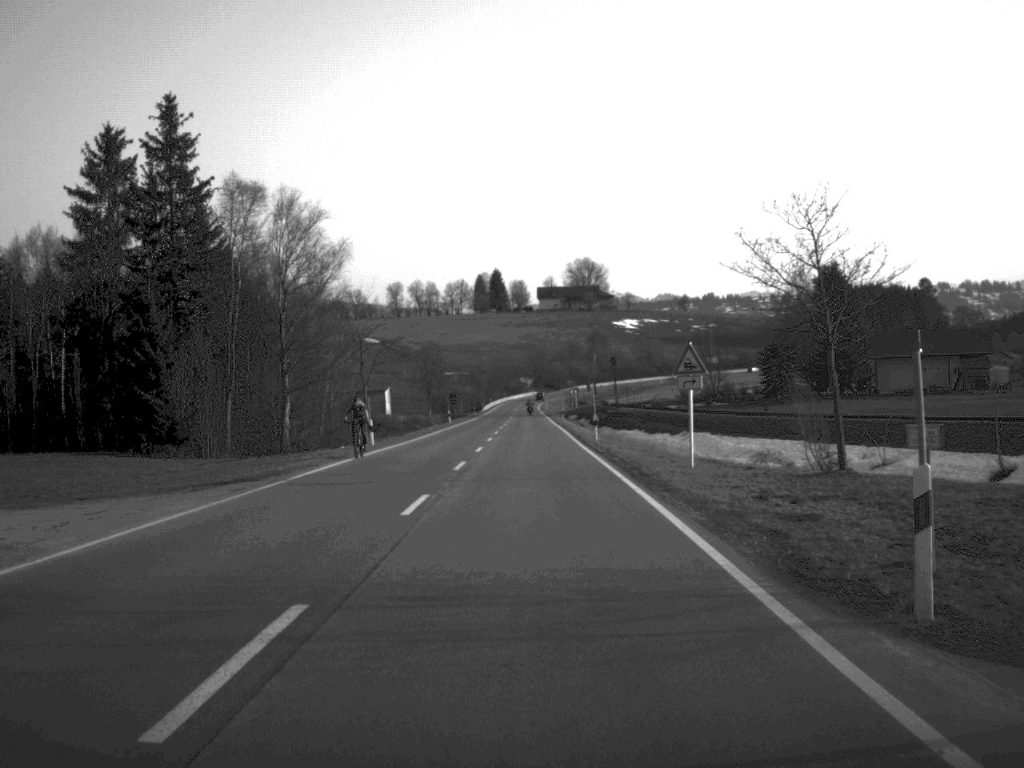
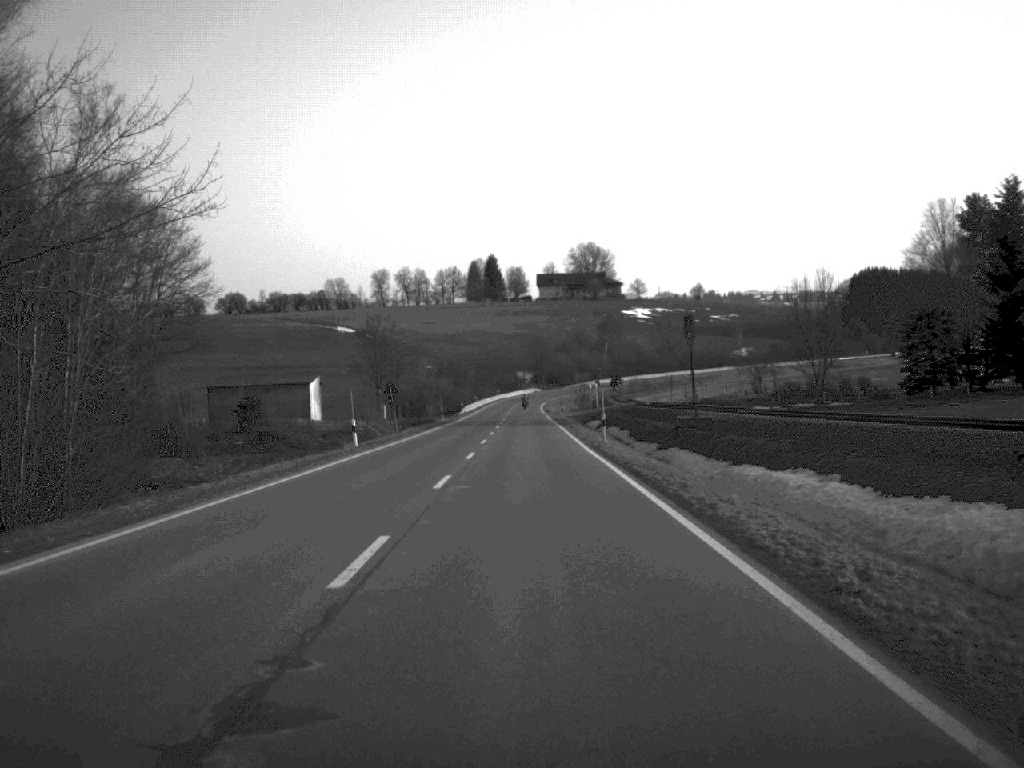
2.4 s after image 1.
(0.0, +54.2) m; 0°
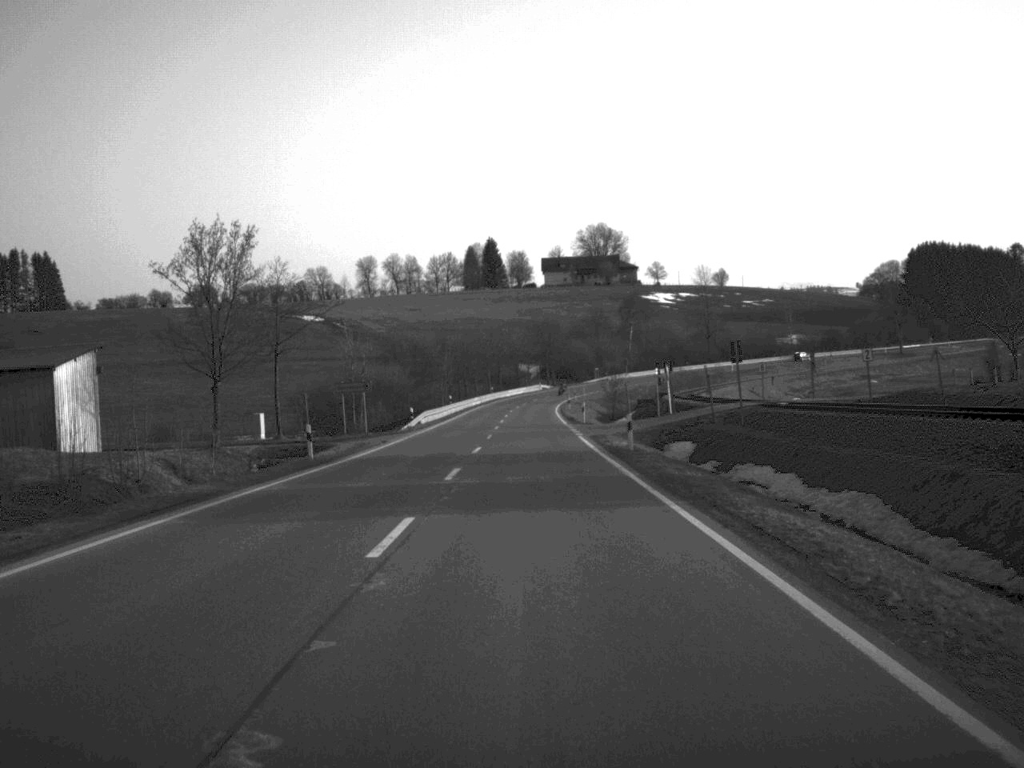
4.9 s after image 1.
(-0.1, +57.8) m; 0°
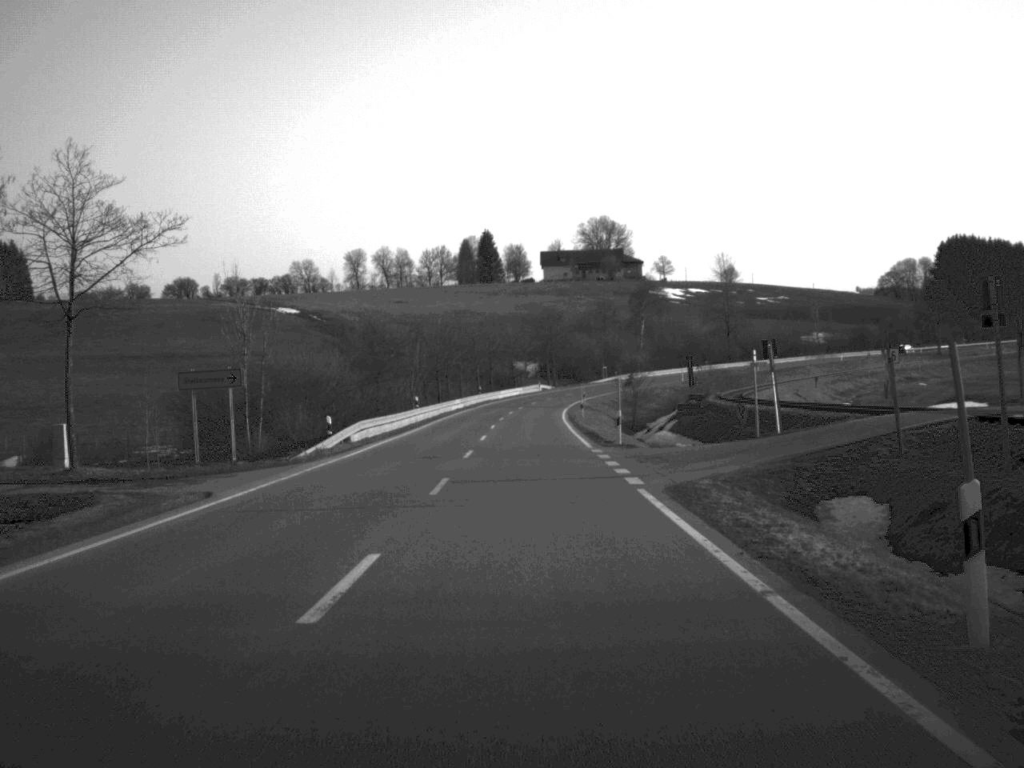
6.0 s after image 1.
(0.0, +27.0) m; 0°
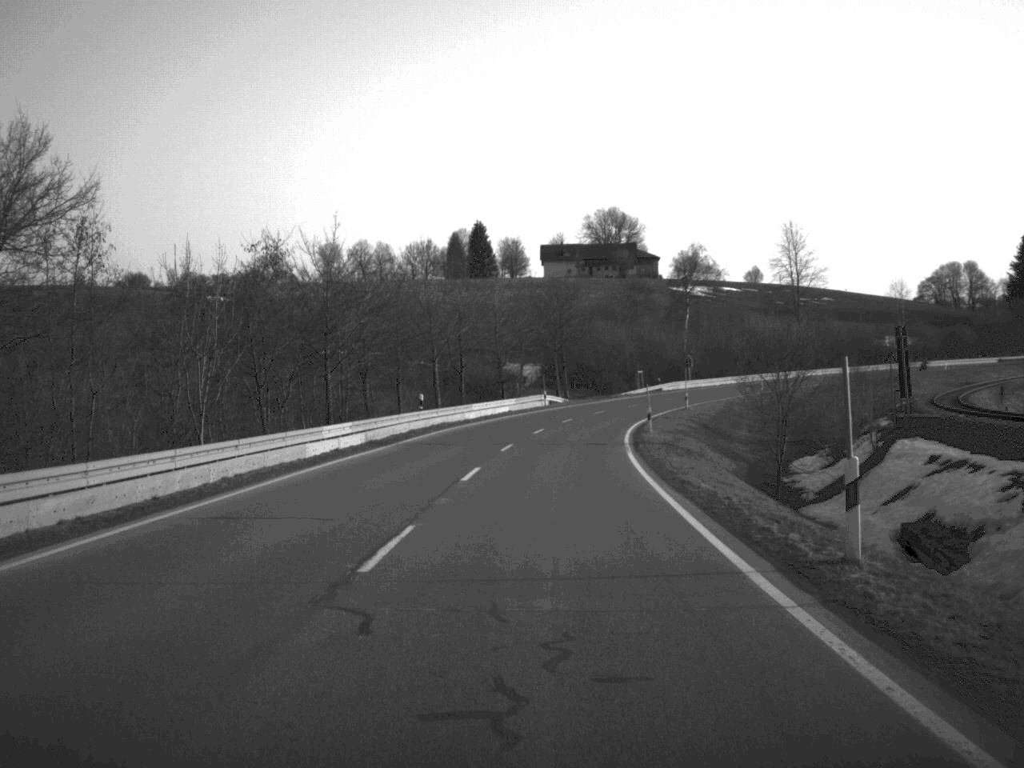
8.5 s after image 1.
(0.0, +57.4) m; 0°
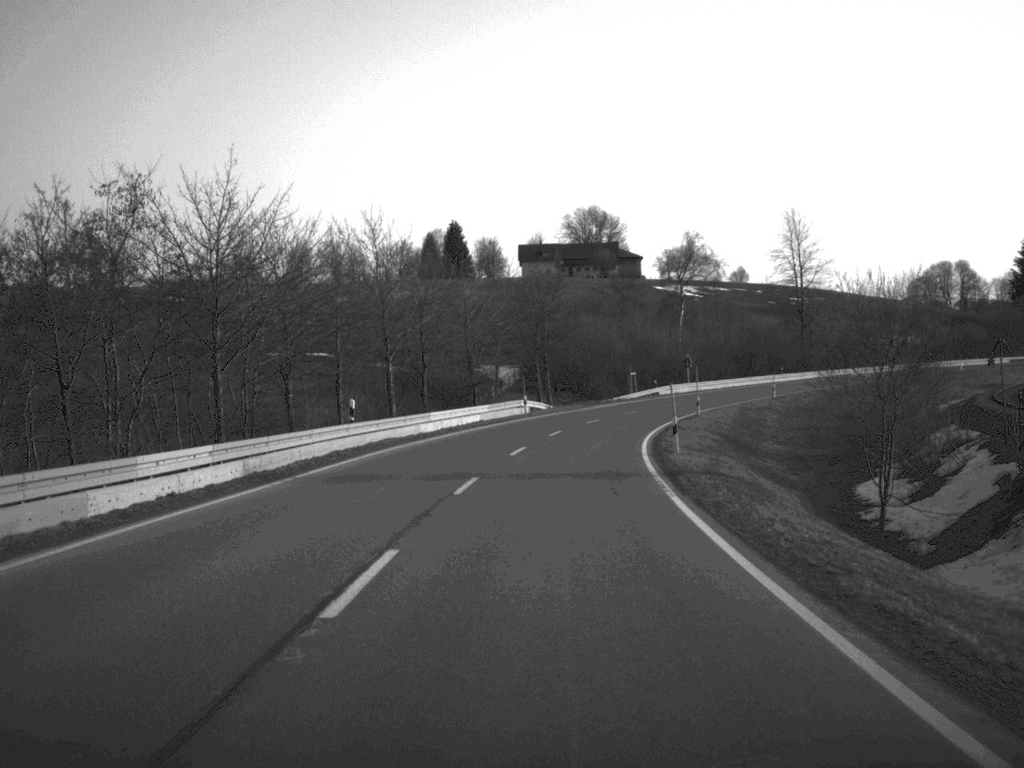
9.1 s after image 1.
(+0.1, +14.2) m; +1°
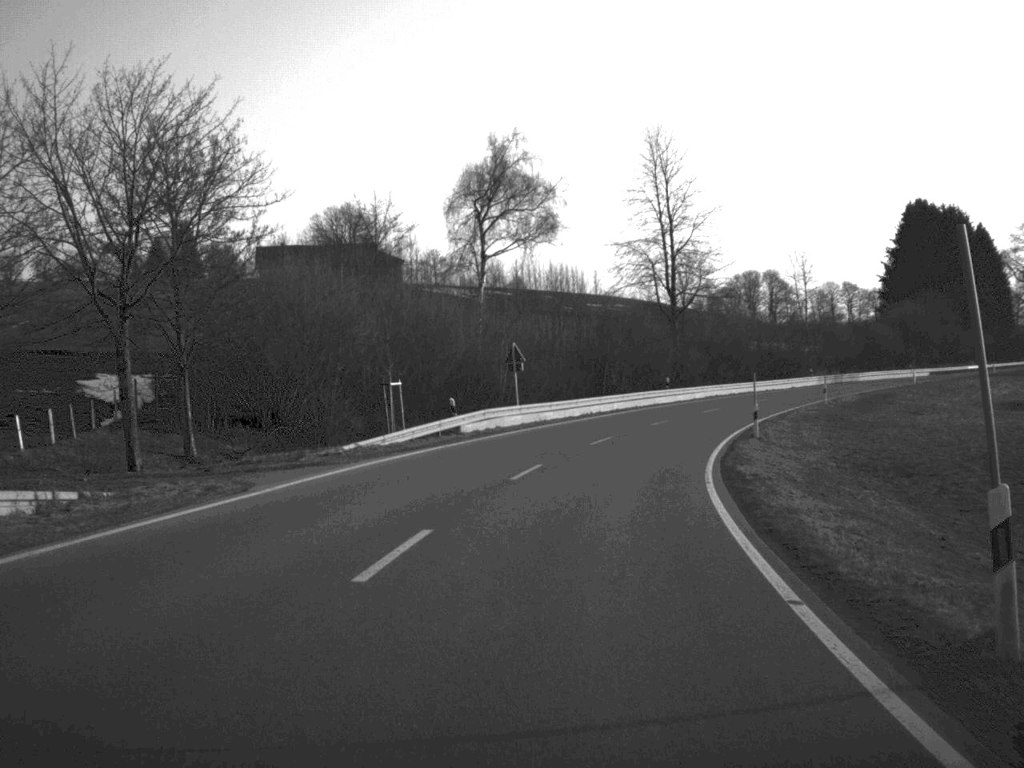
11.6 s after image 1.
(+4.6, +56.8) m; +11°
